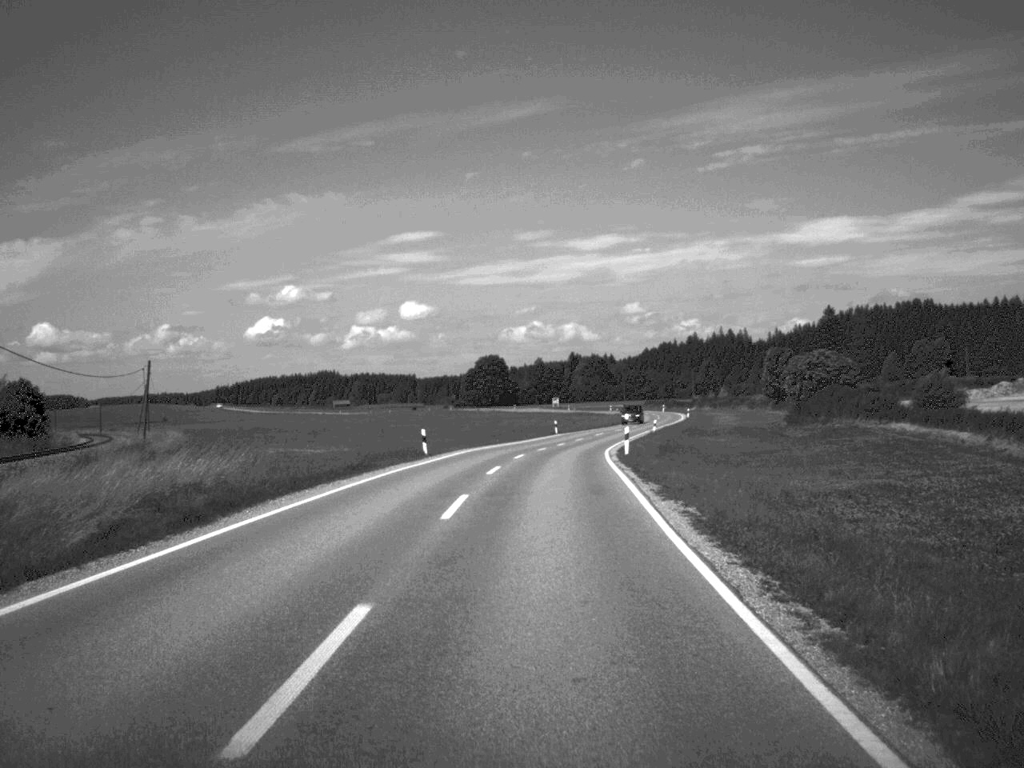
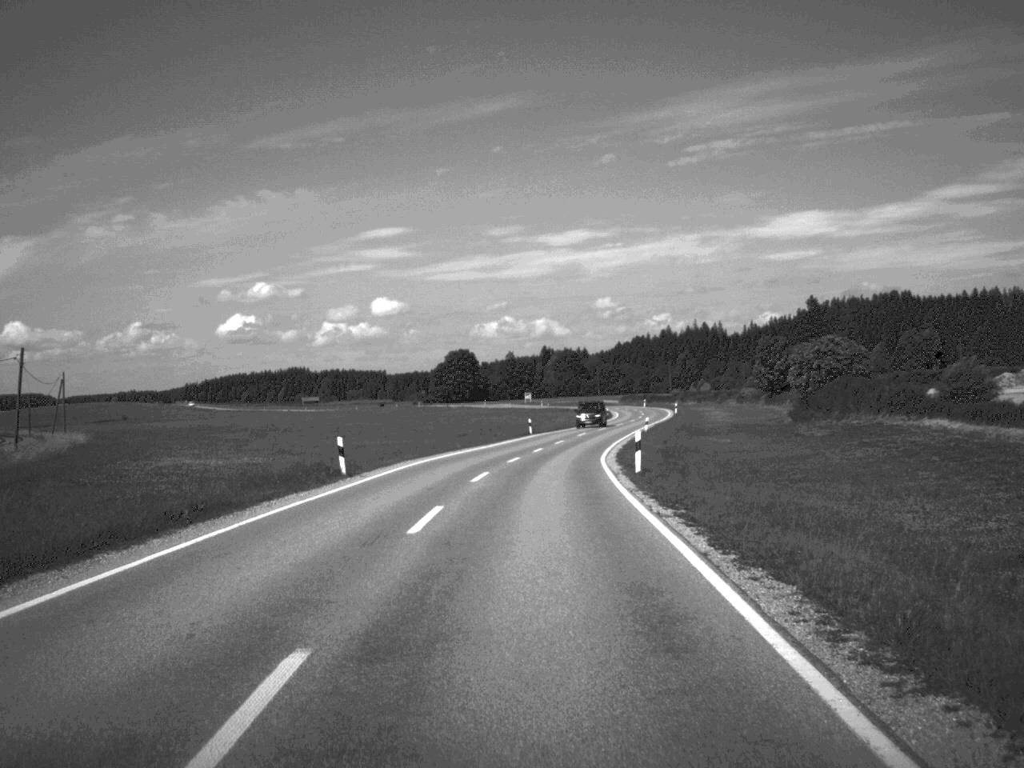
(+0.1, +14.0) m; +1°
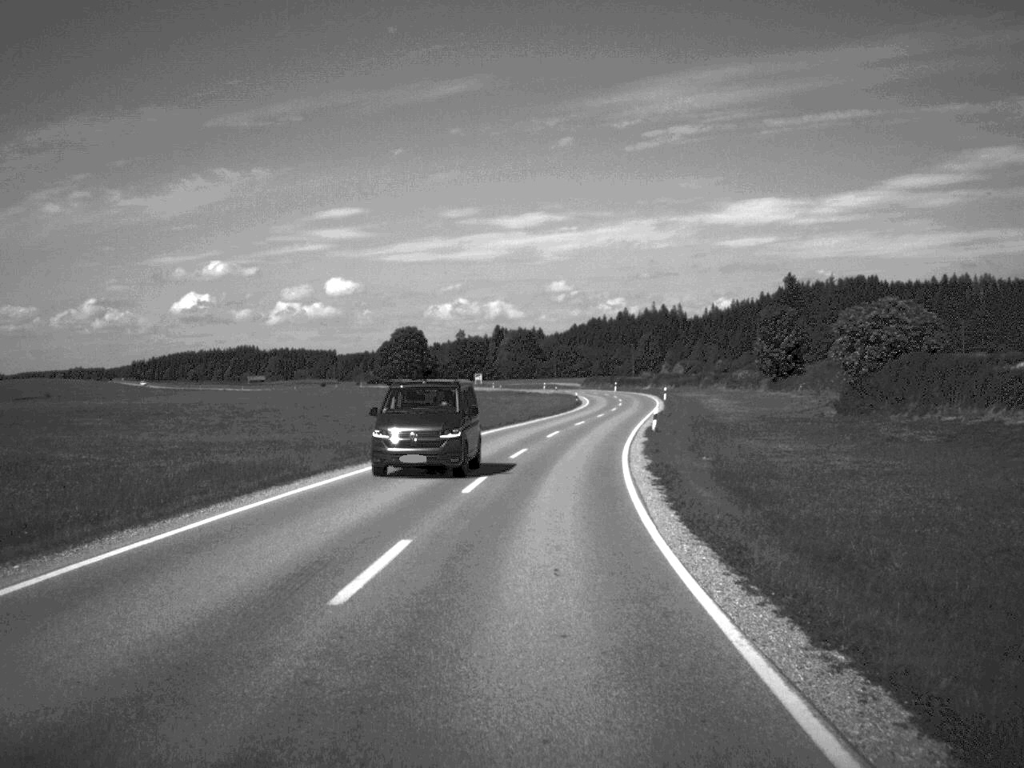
(+0.5, +28.7) m; +2°
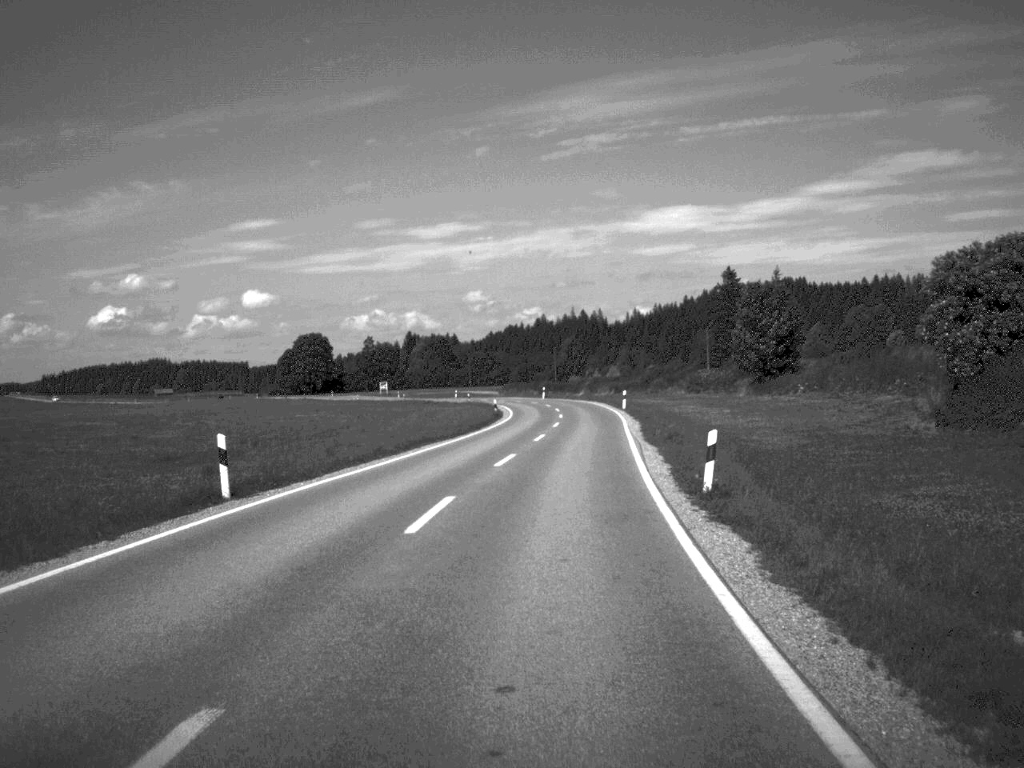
(+1.1, +31.1) m; +4°
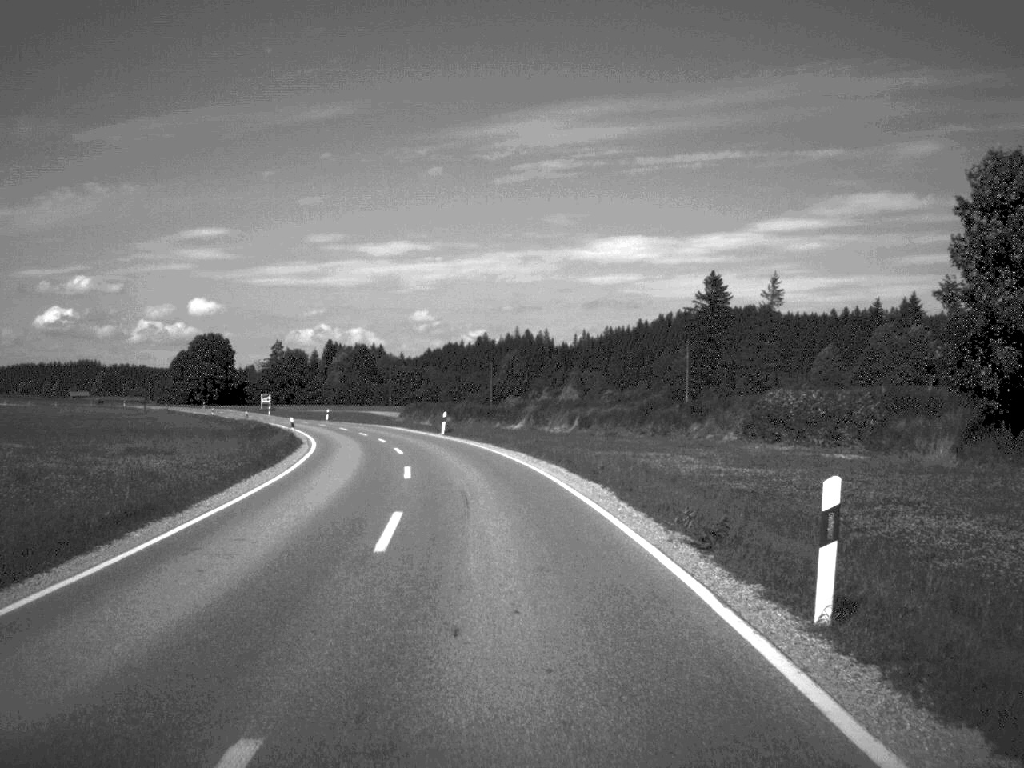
(+2.5, +59.0) m; +2°
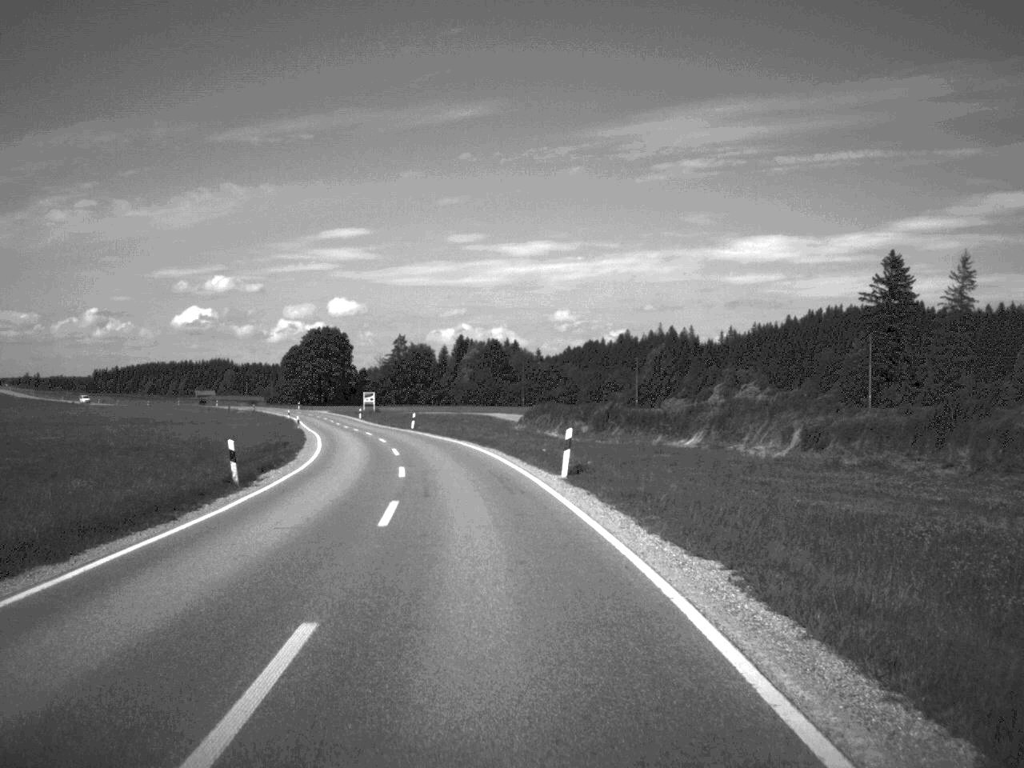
(-1.7, +32.1) m; -7°
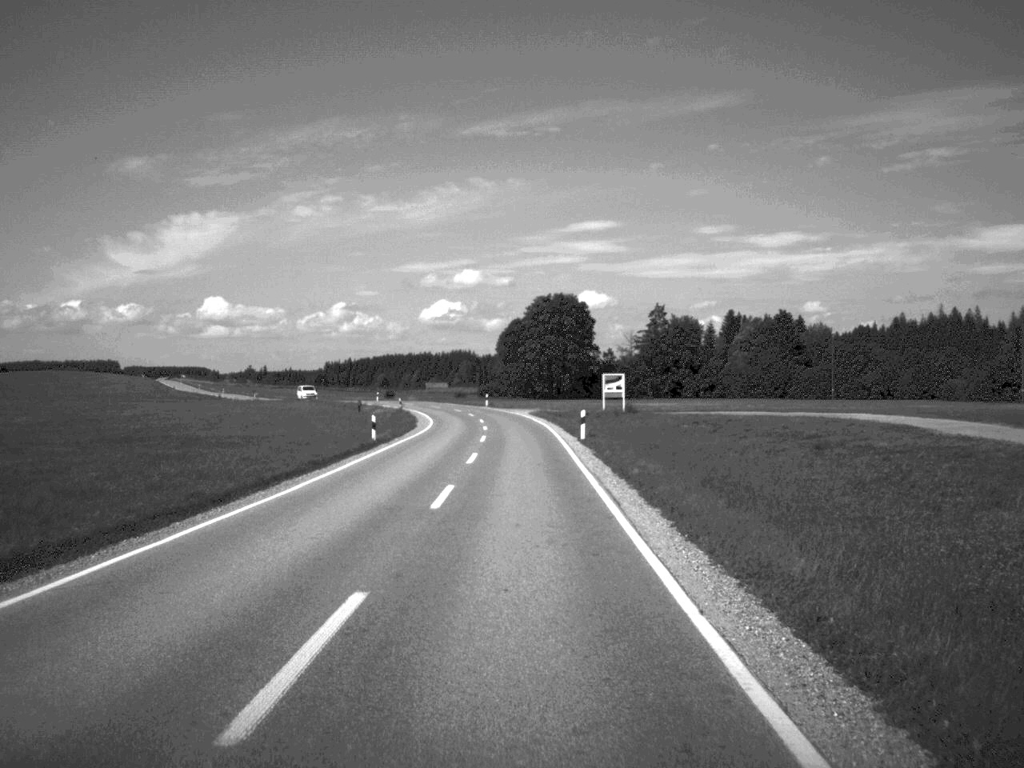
(-9.5, +80.3) m; -11°
